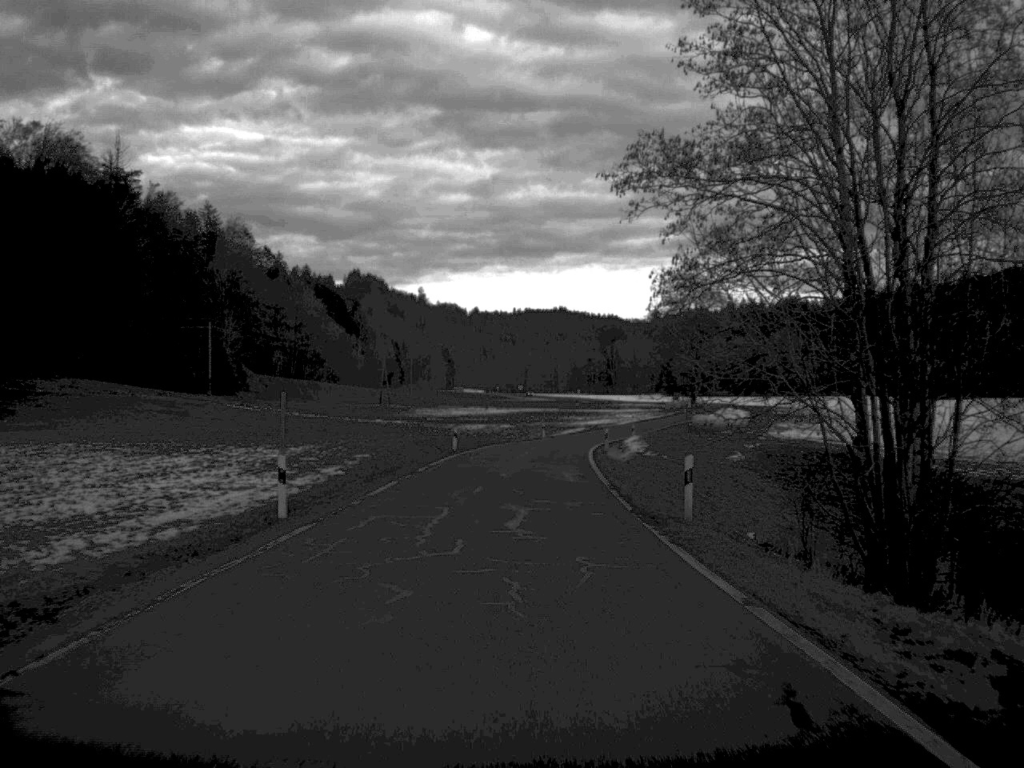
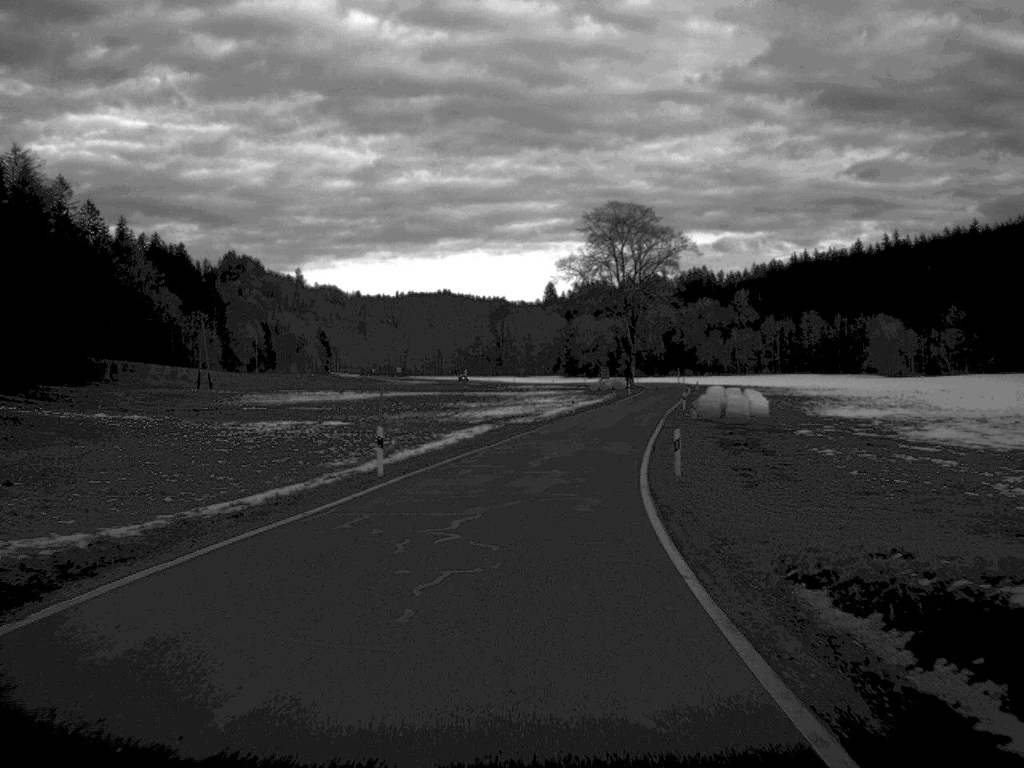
(+1.9, +63.0) m; +5°
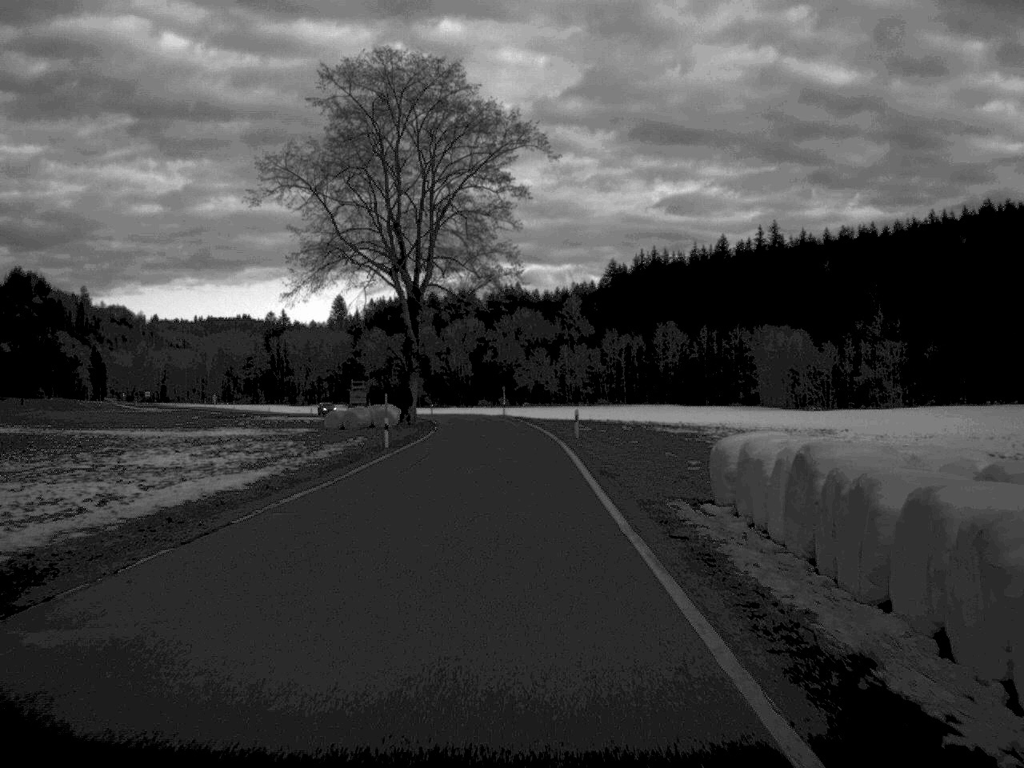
(+8.0, +81.0) m; +8°
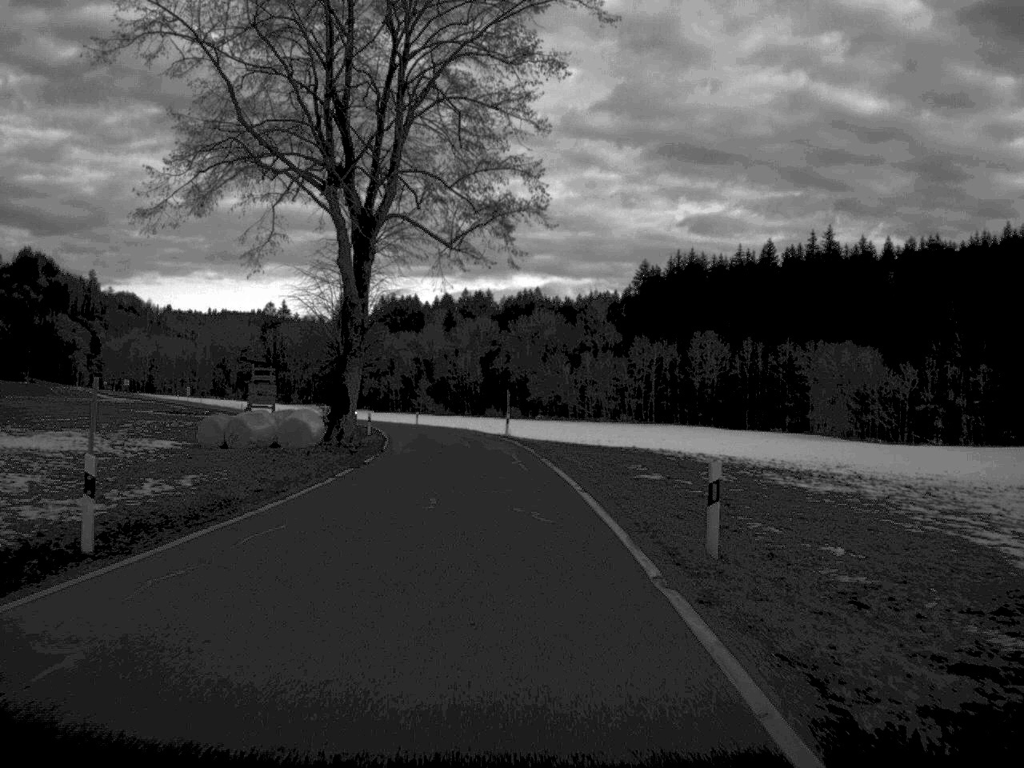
(-0.1, +32.0) m; -1°
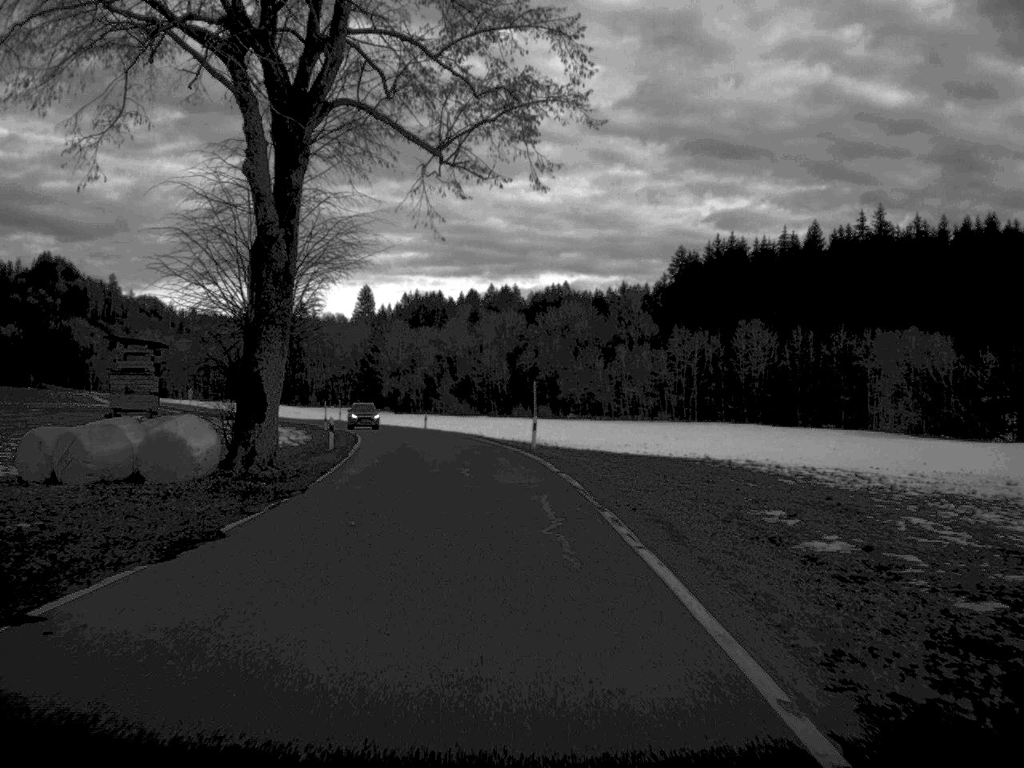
(-0.2, +18.6) m; -1°
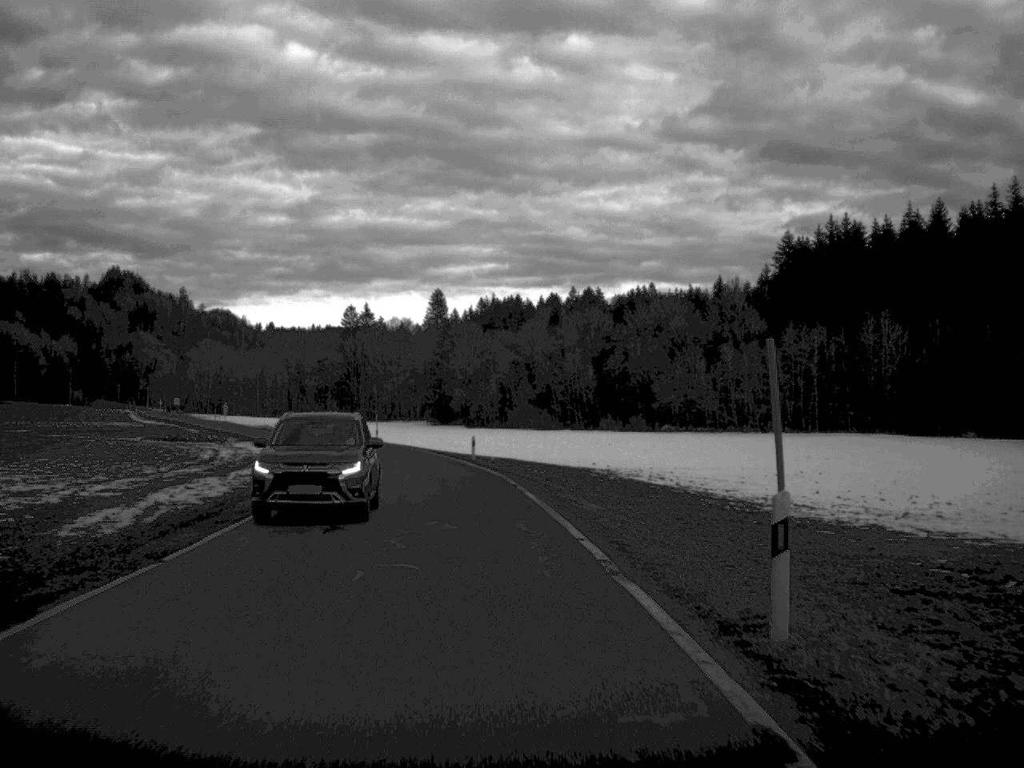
(-0.9, +31.2) m; -4°
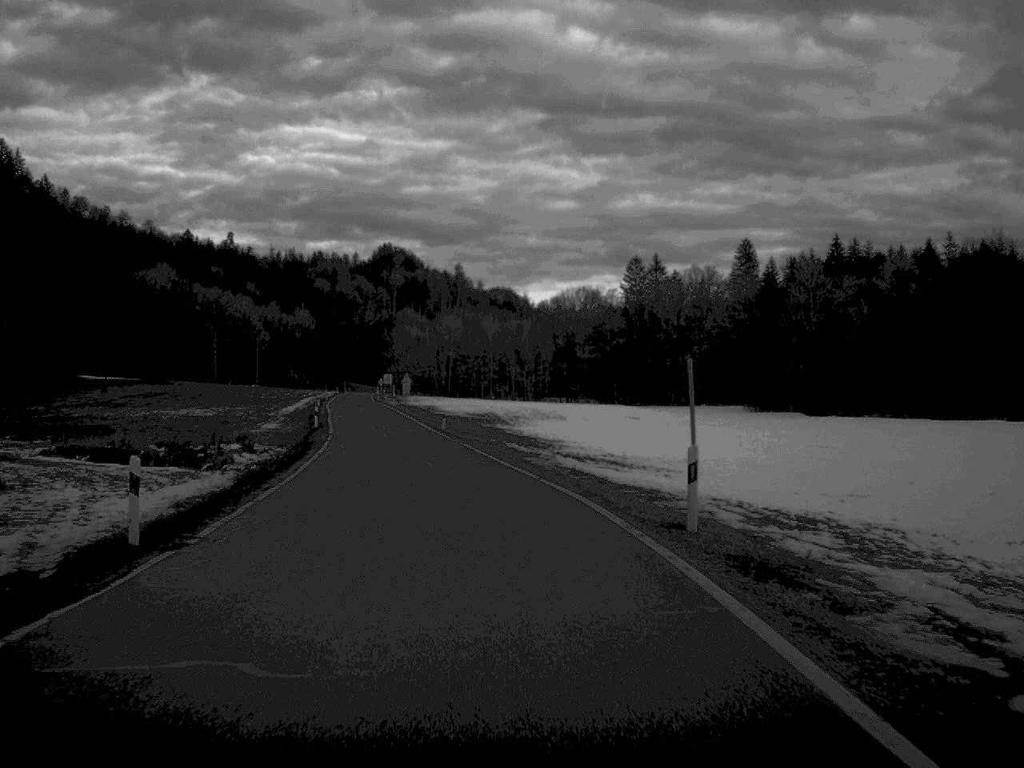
(-10.0, +82.0) m; -13°
